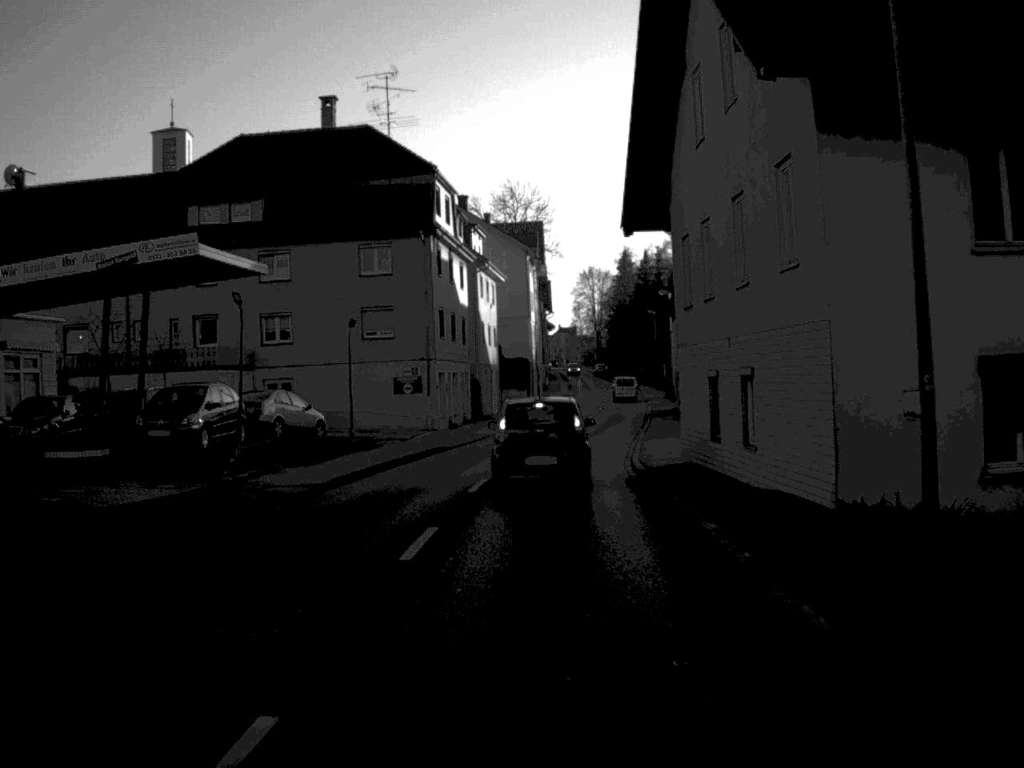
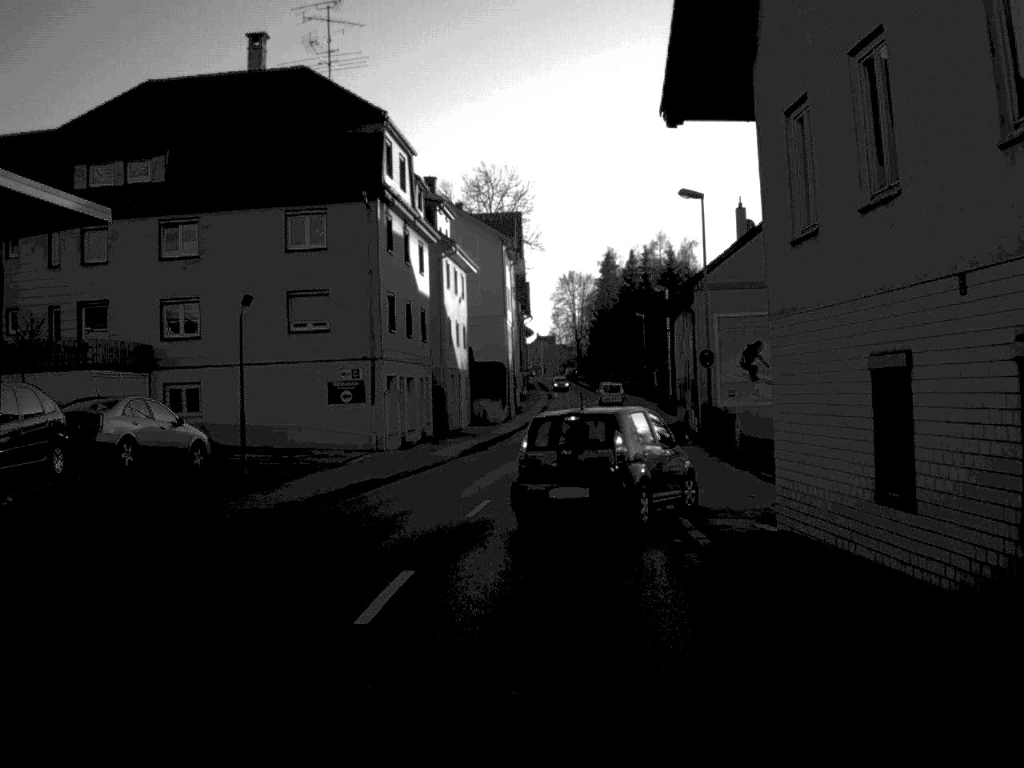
(+0.1, +11.7) m; +1°
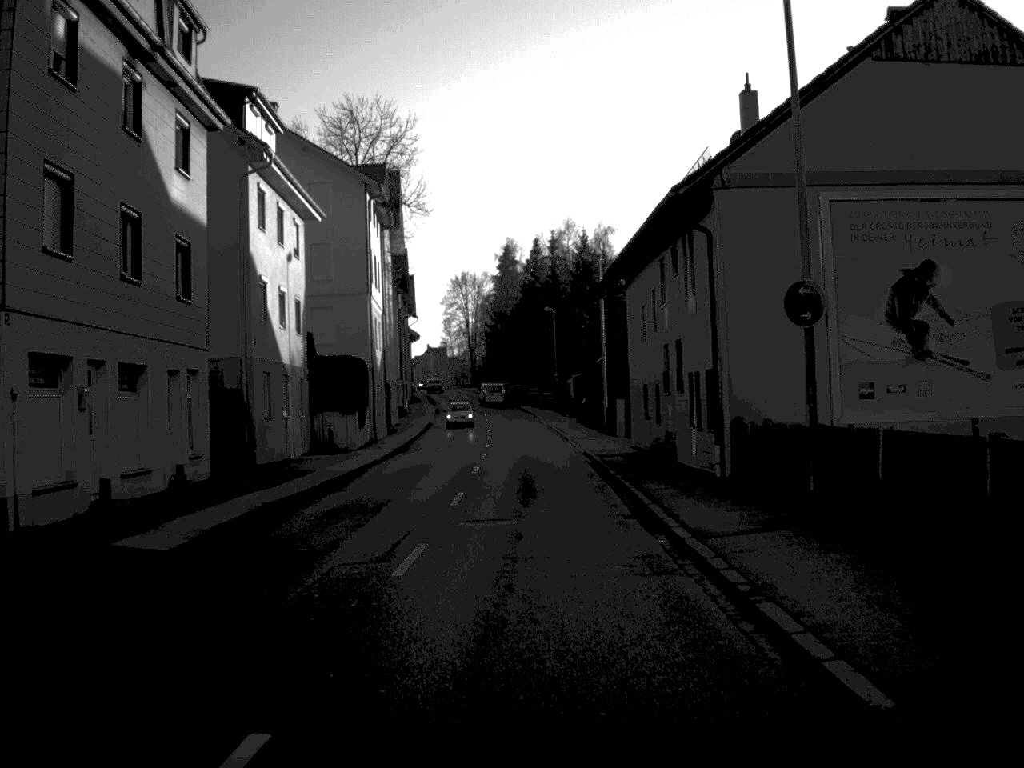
(+0.7, +23.9) m; +5°
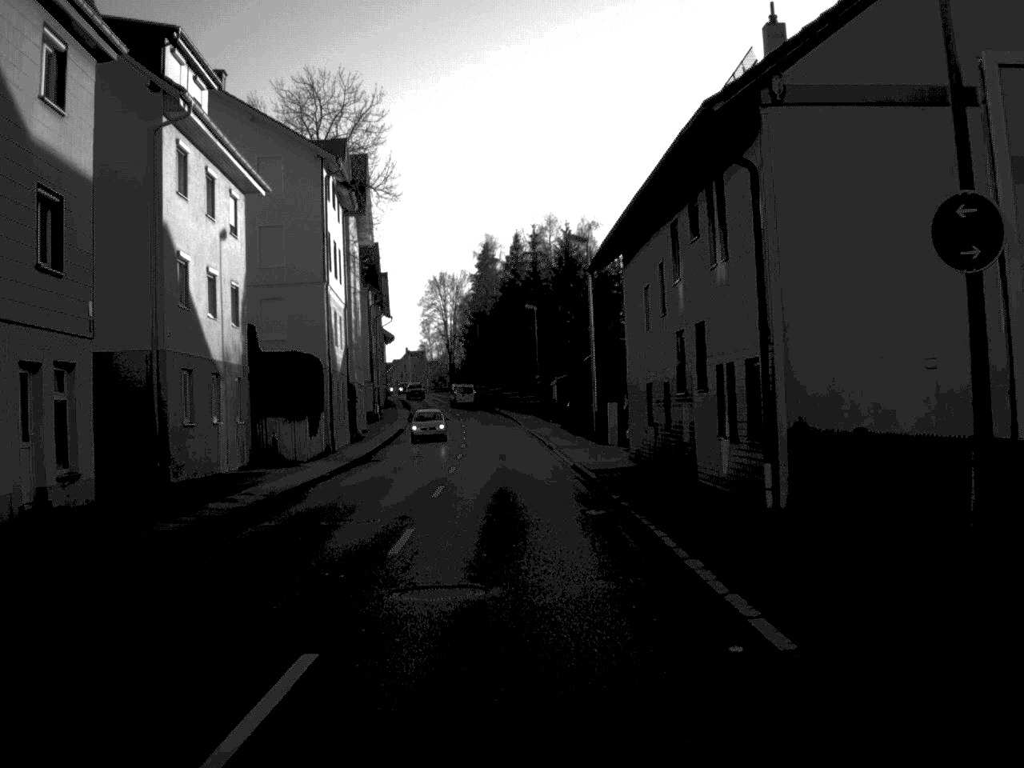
(+0.1, +6.7) m; +1°
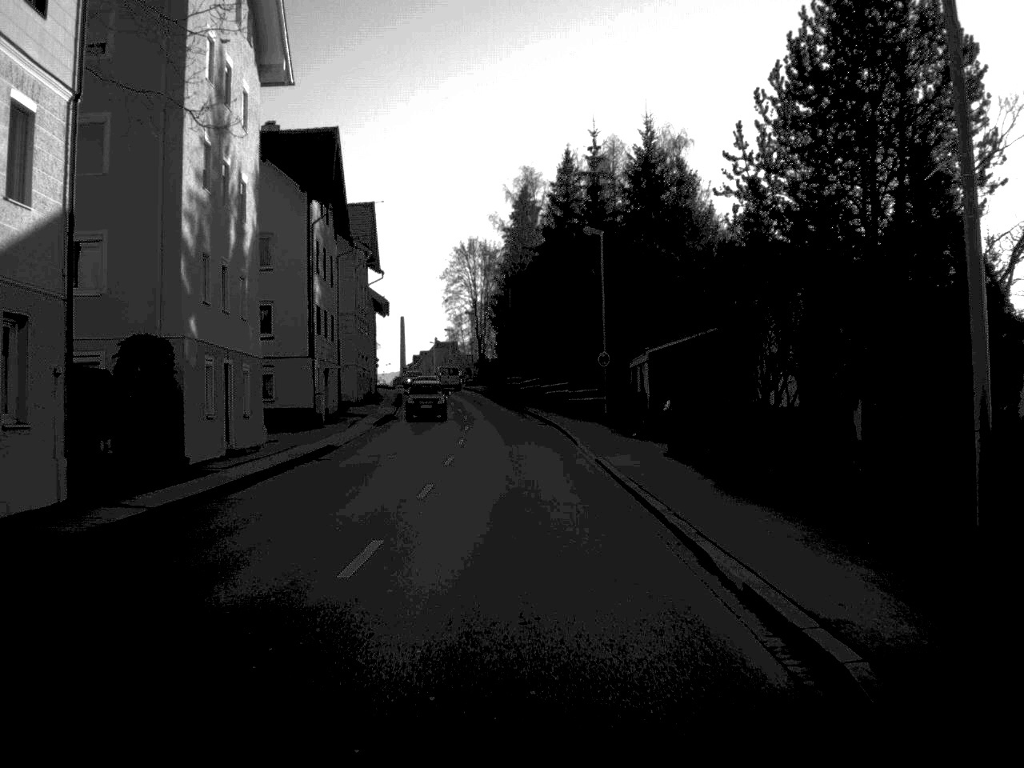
(-0.6, +39.3) m; -2°
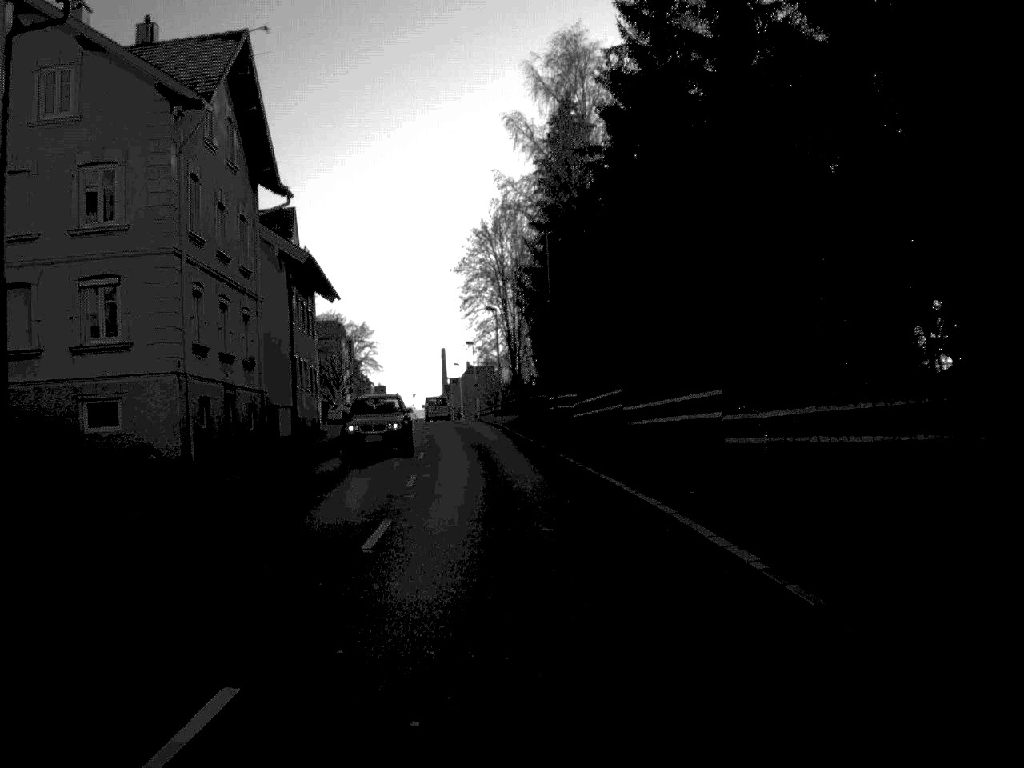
(-0.5, +43.2) m; -2°
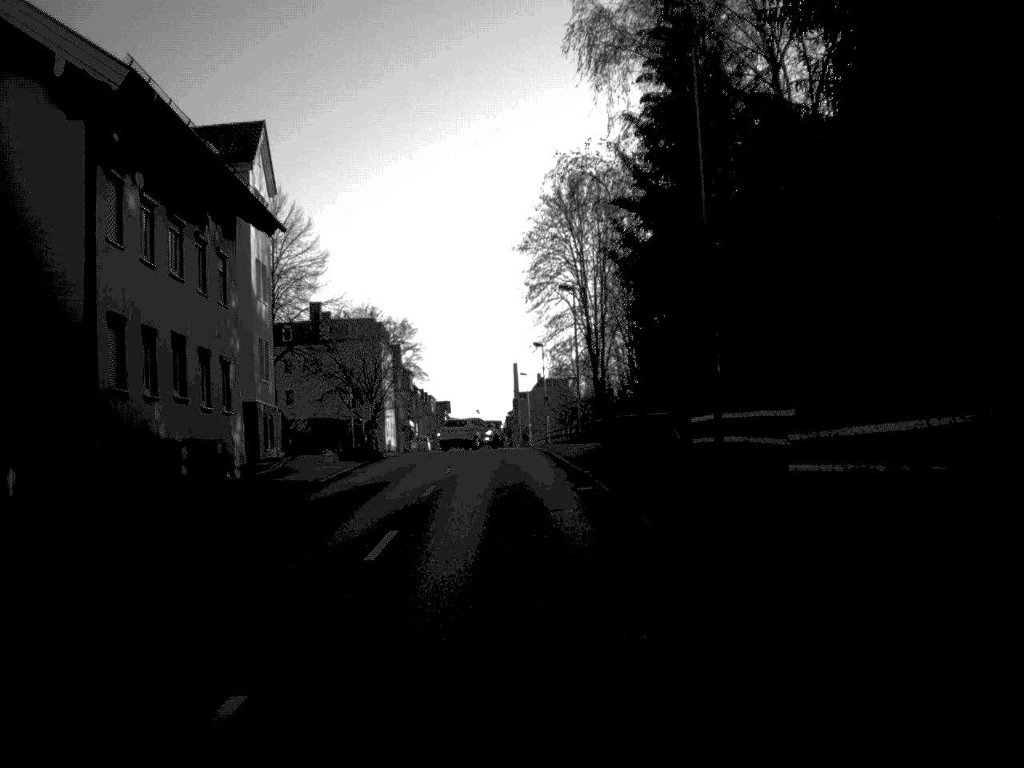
(-0.8, +27.5) m; -3°
